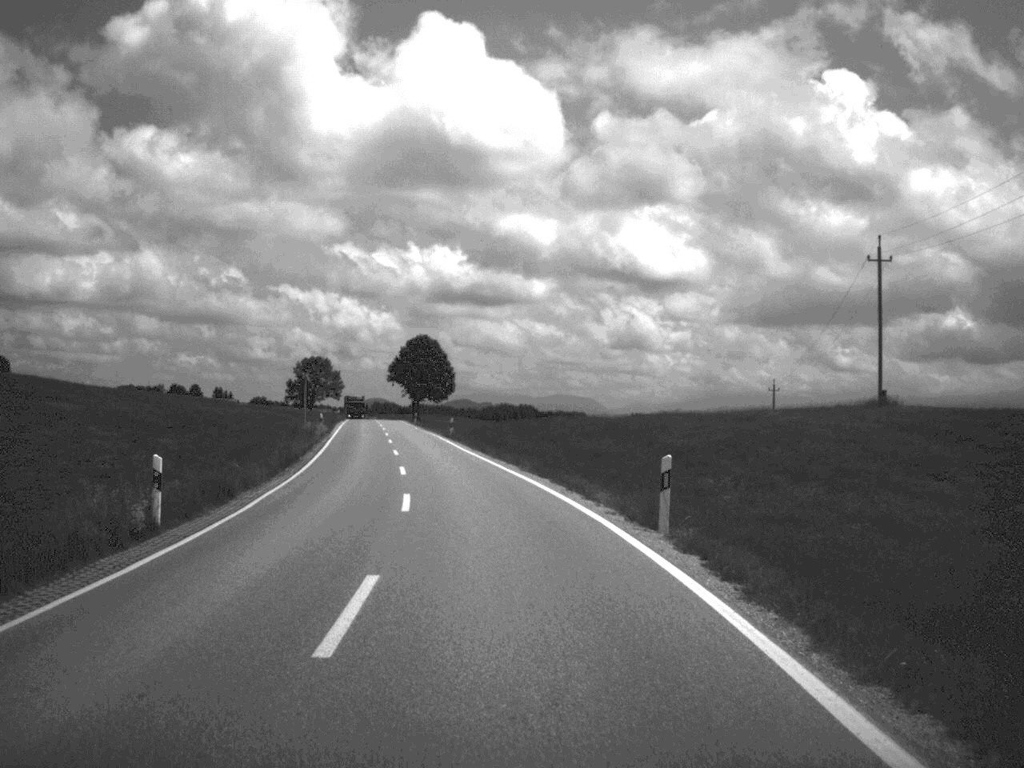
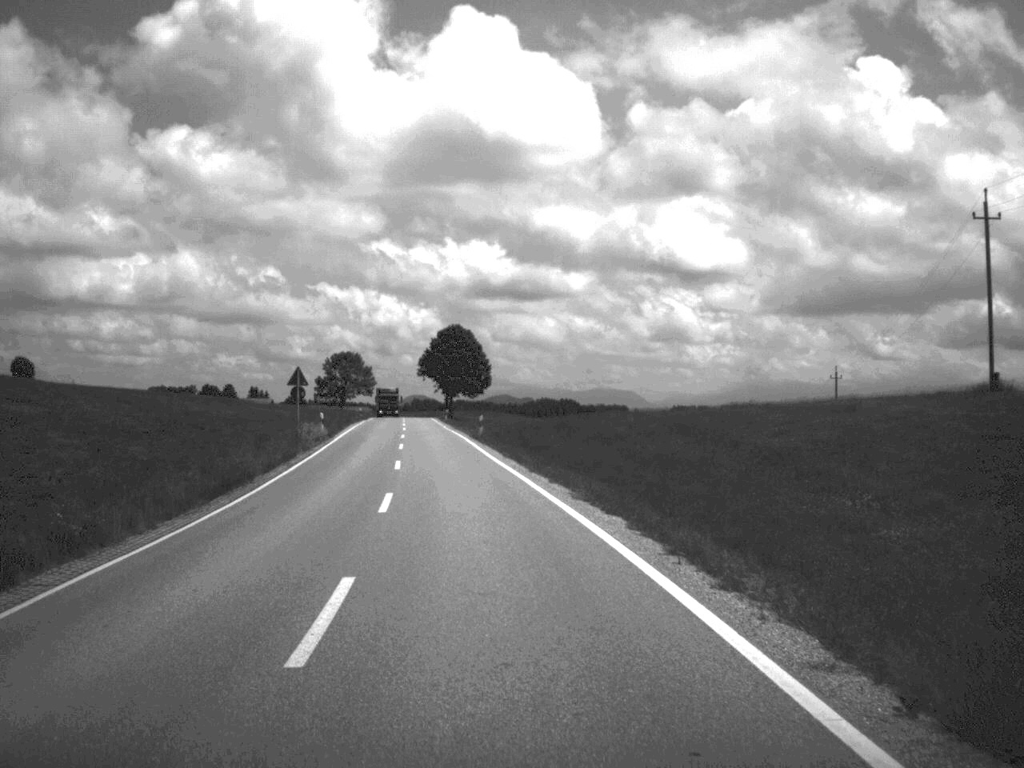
(-0.2, +11.9) m; -2°
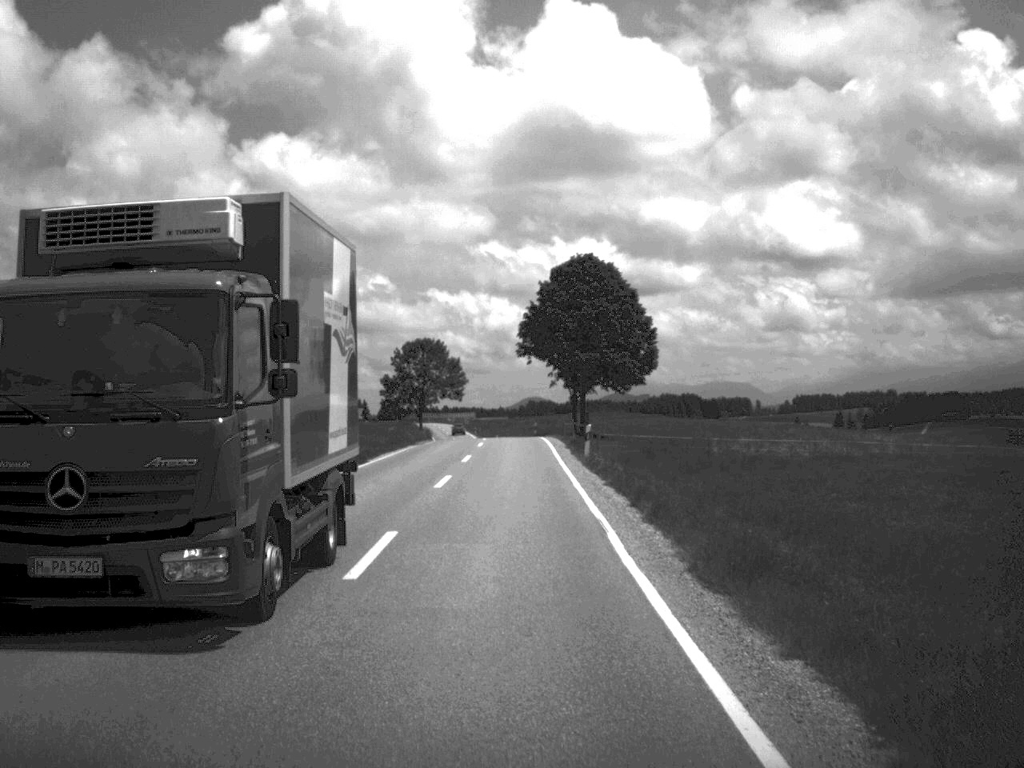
(-4.8, +66.7) m; -5°
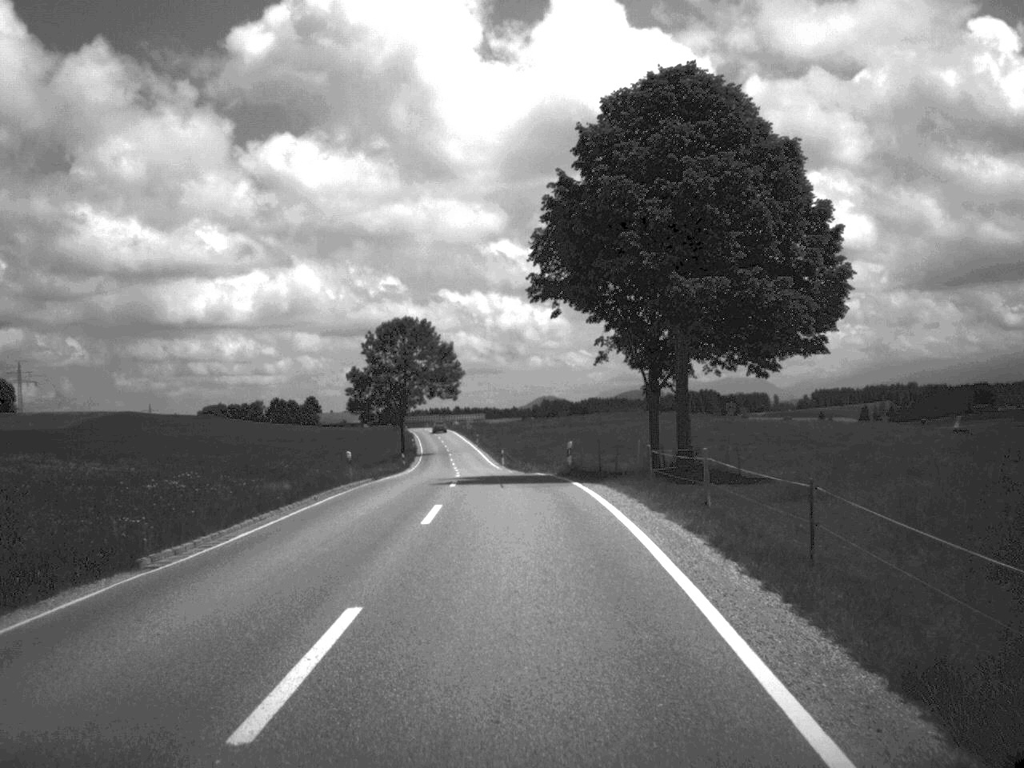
(-0.4, +41.3) m; -1°
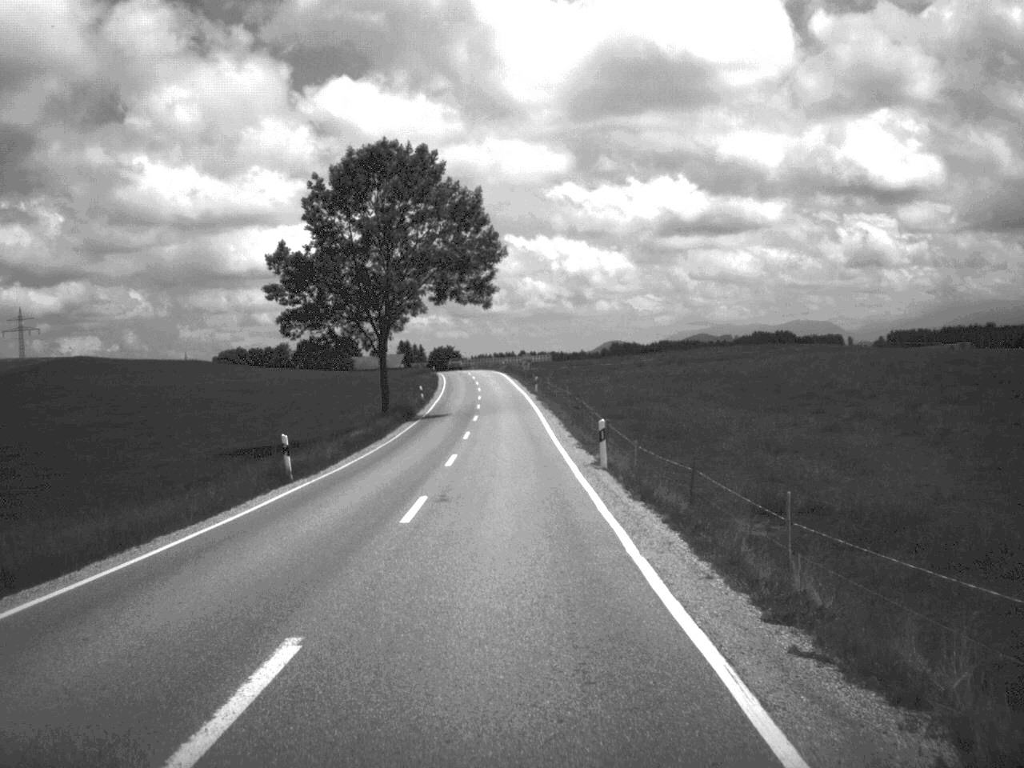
(-2.0, +60.6) m; -3°
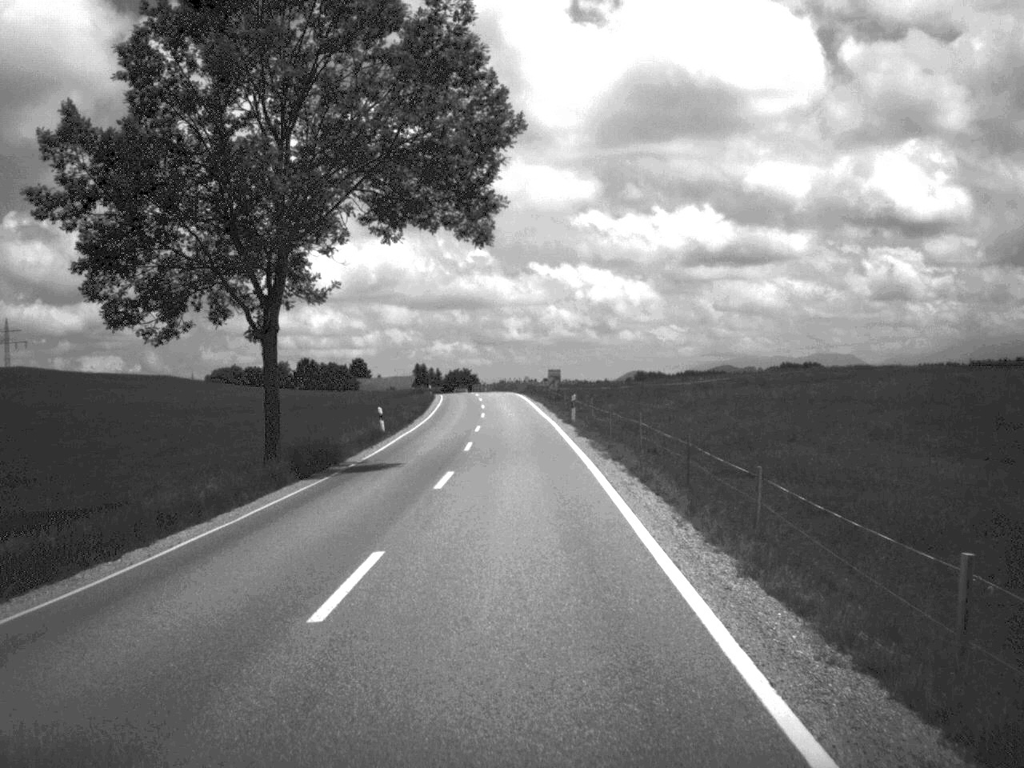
(-0.3, +31.1) m; -1°
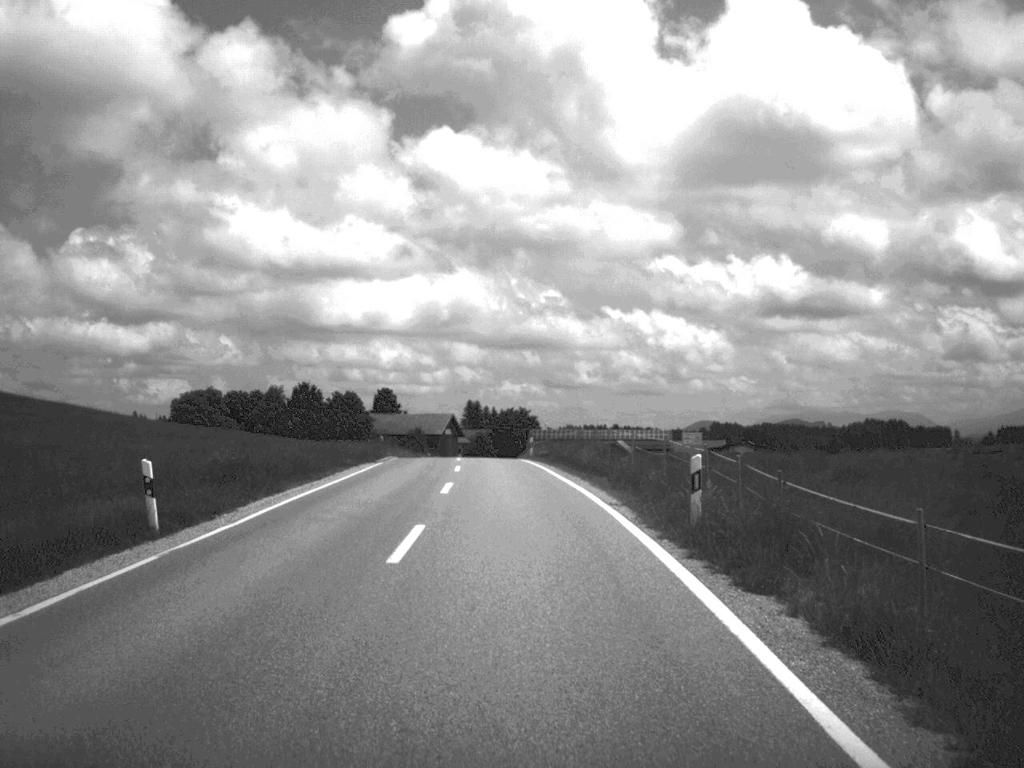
(-1.6, +78.9) m; -3°
